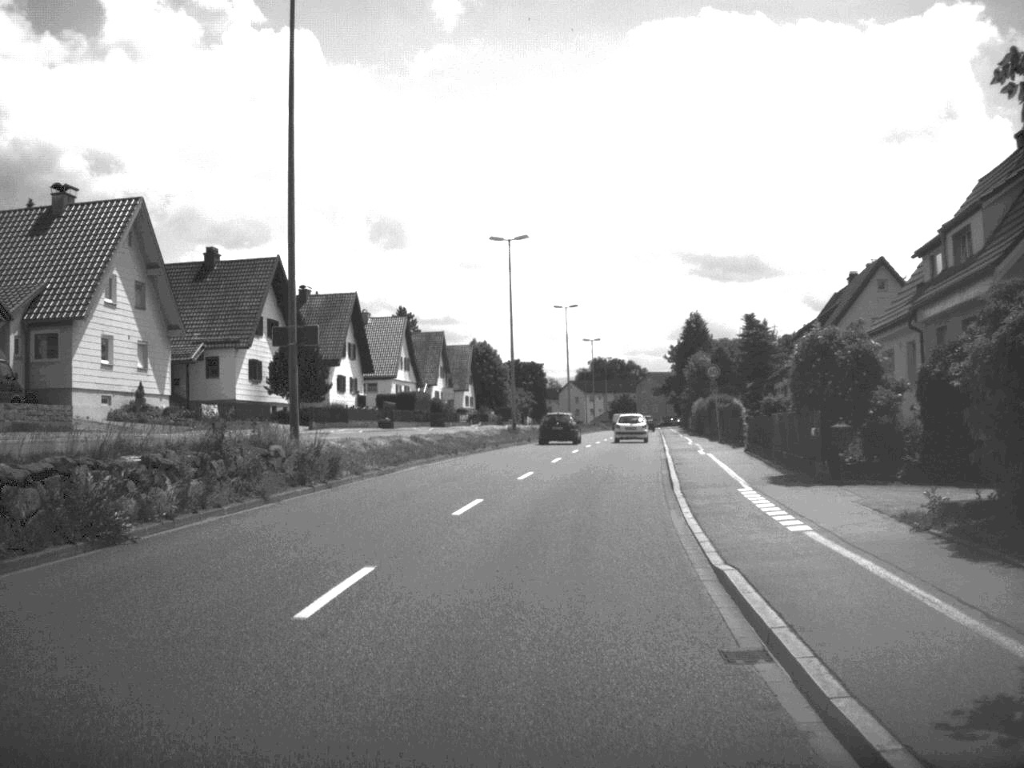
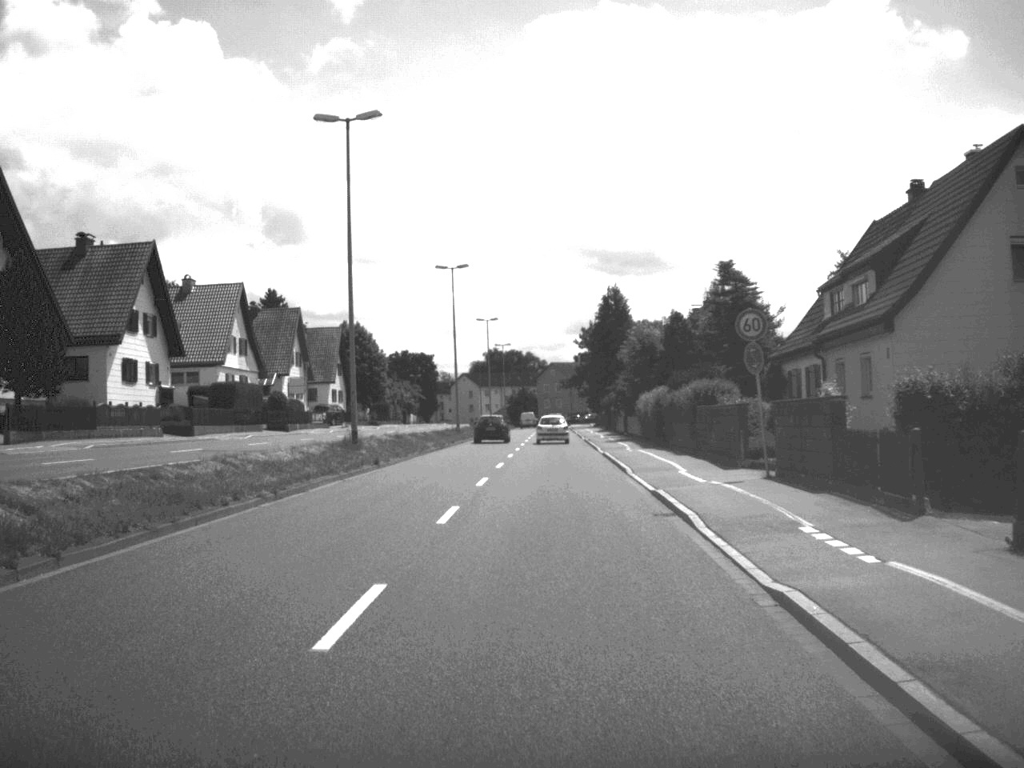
(+1.2, +27.7) m; +4°
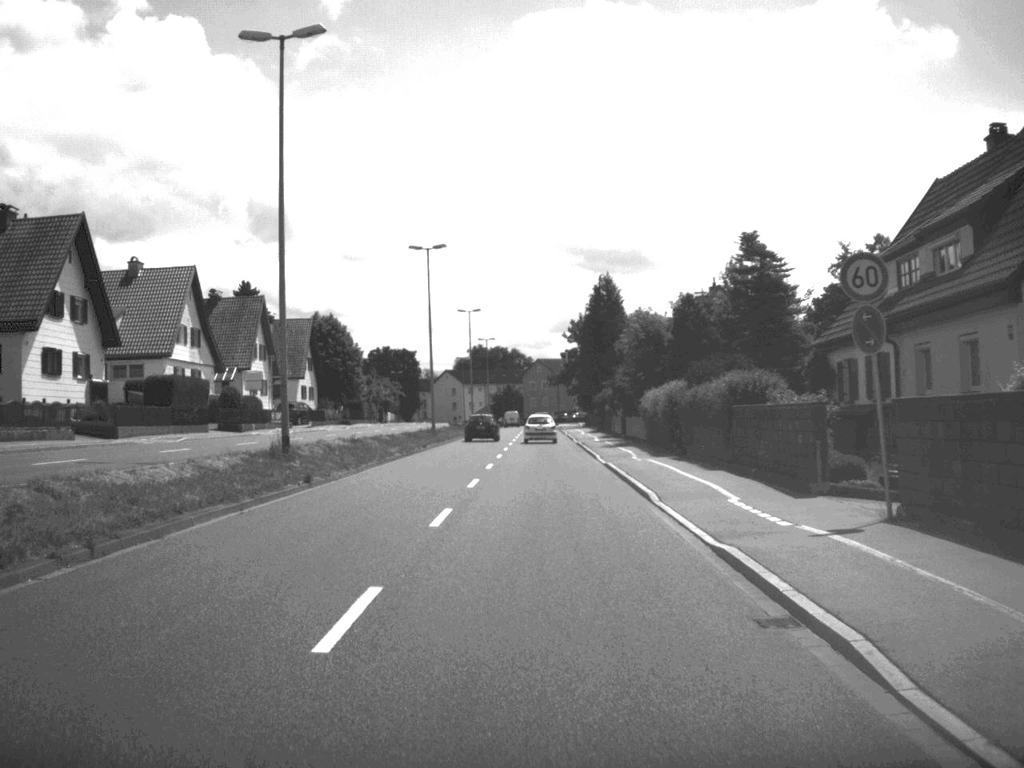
(0.0, +8.9) m; +1°
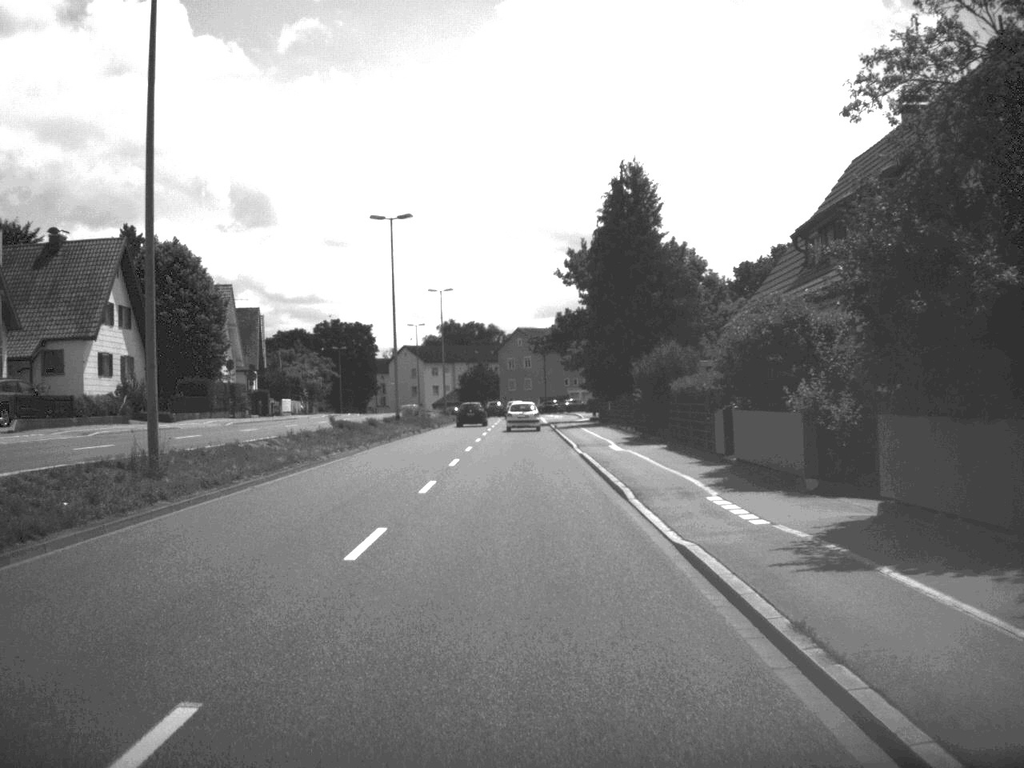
(+0.6, +49.0) m; 0°
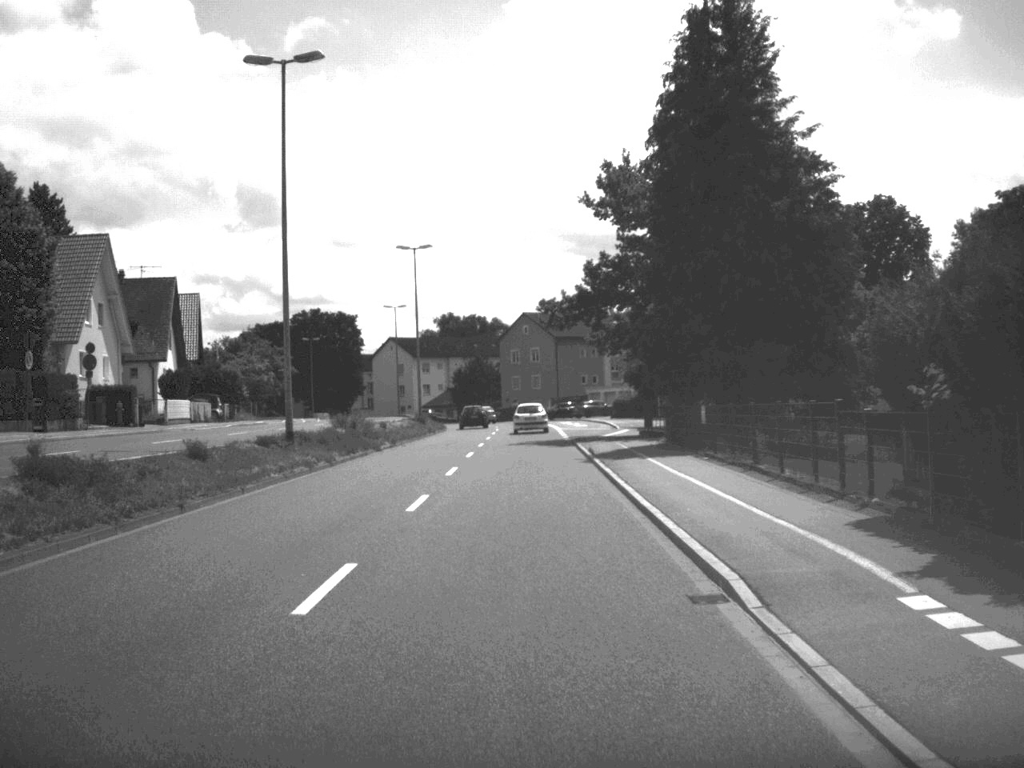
(-0.1, +29.6) m; 0°
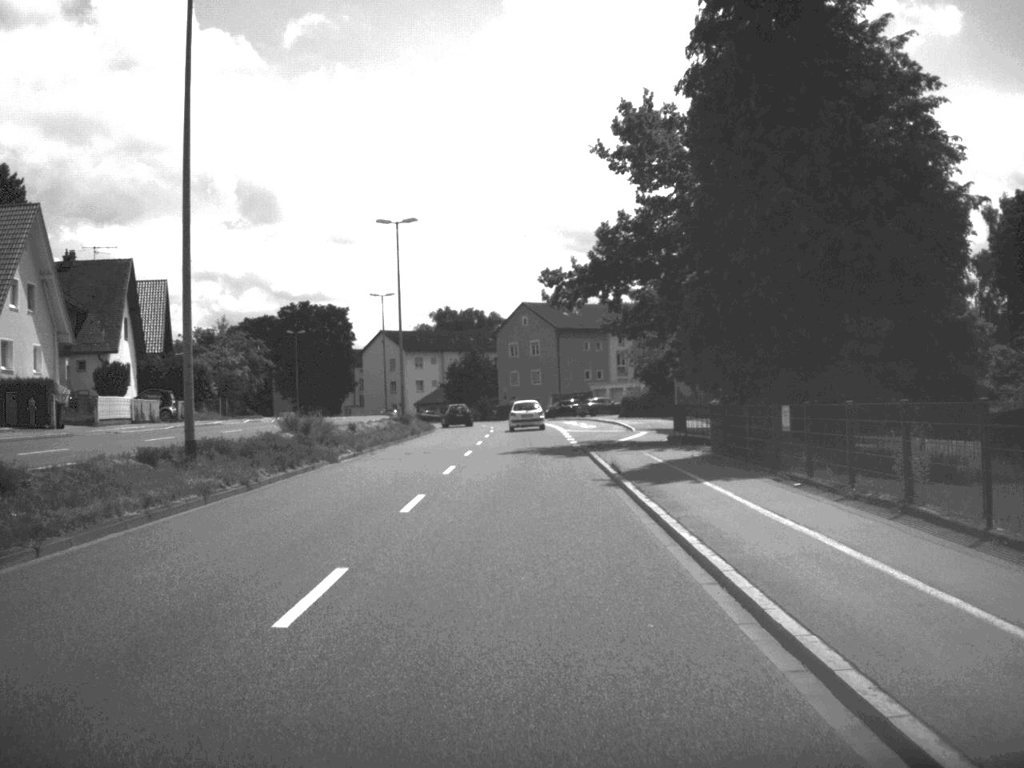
(0.0, +9.5) m; 0°
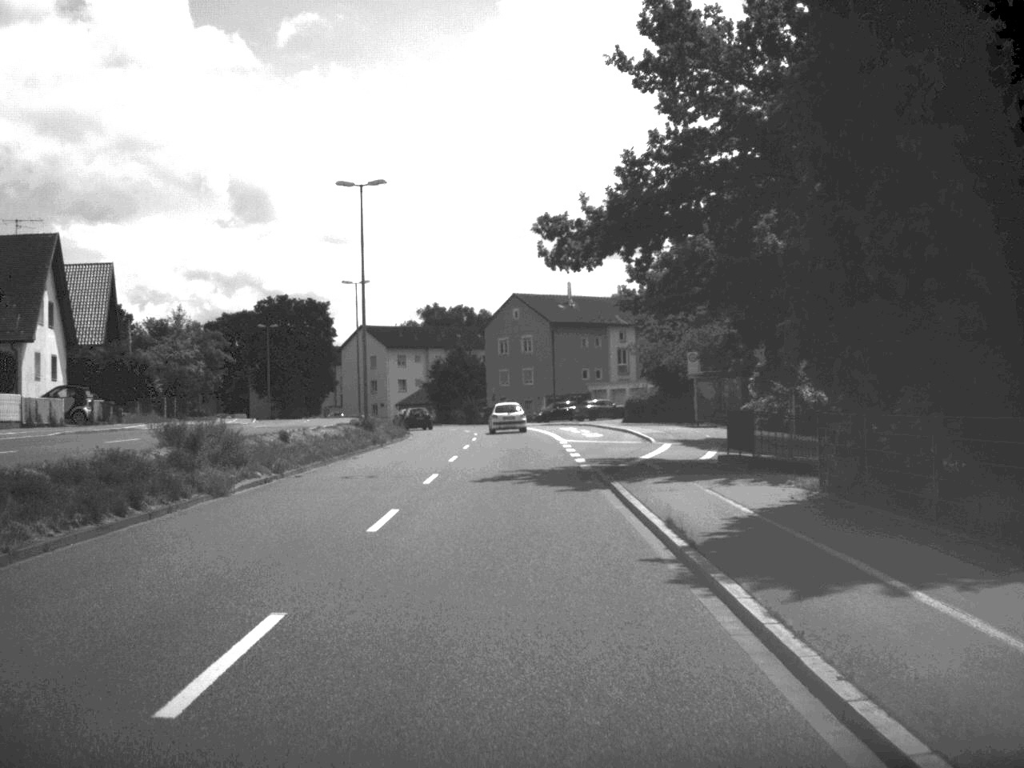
(0.0, +11.3) m; 0°
